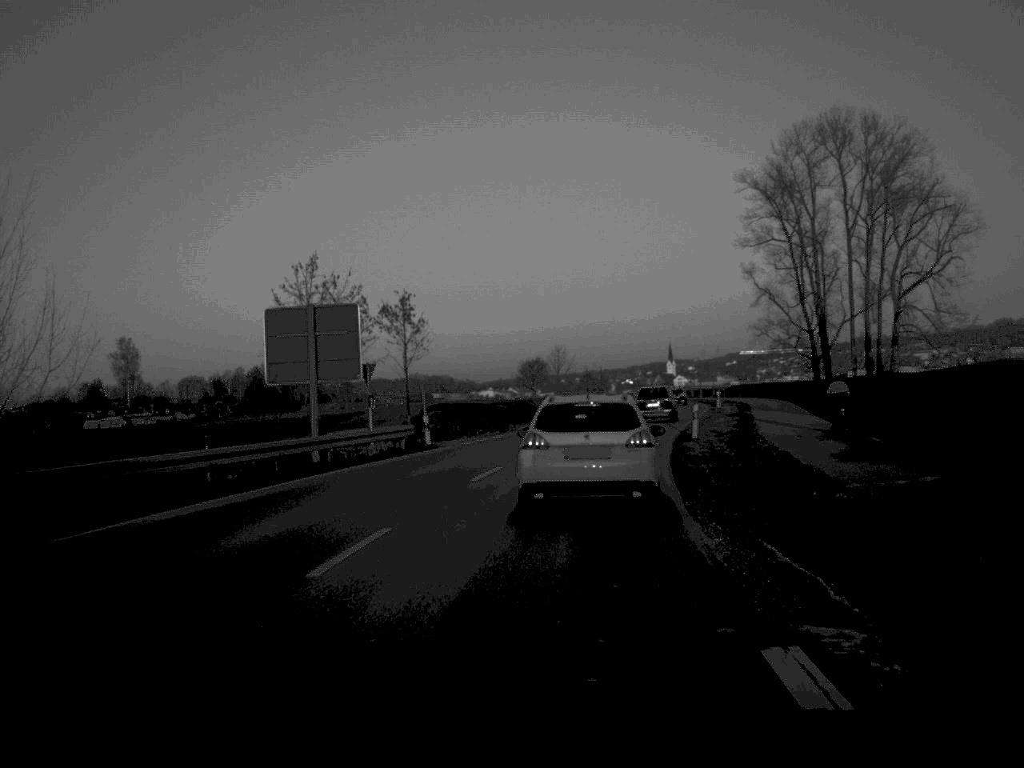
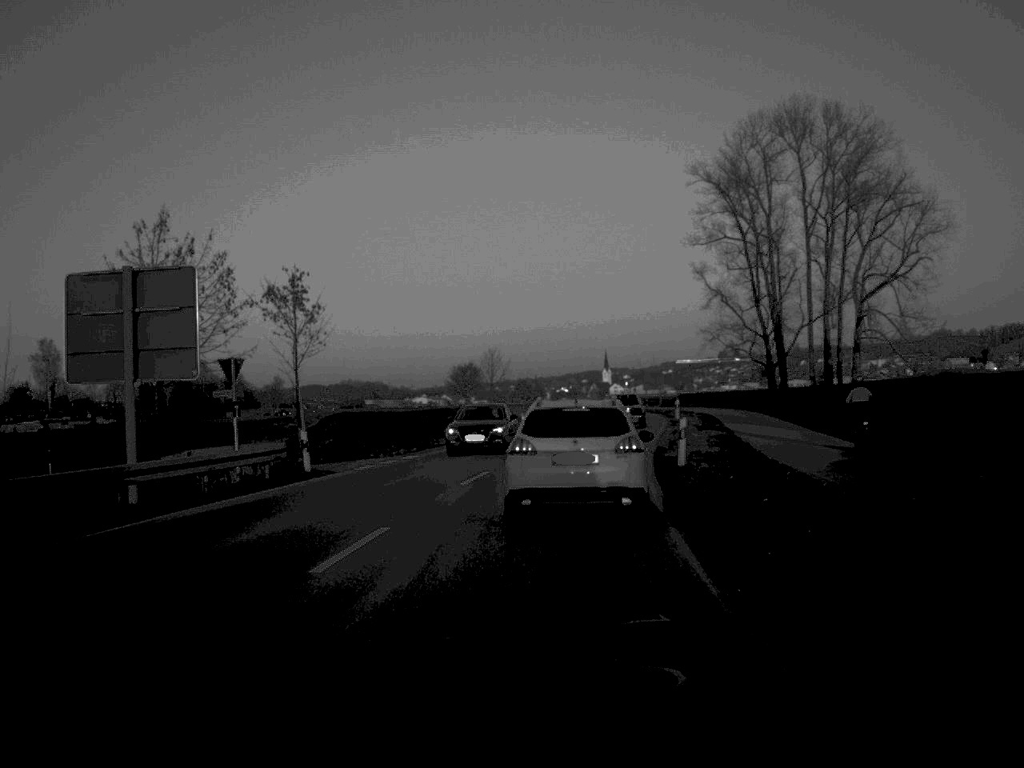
(+0.3, +11.3) m; +3°
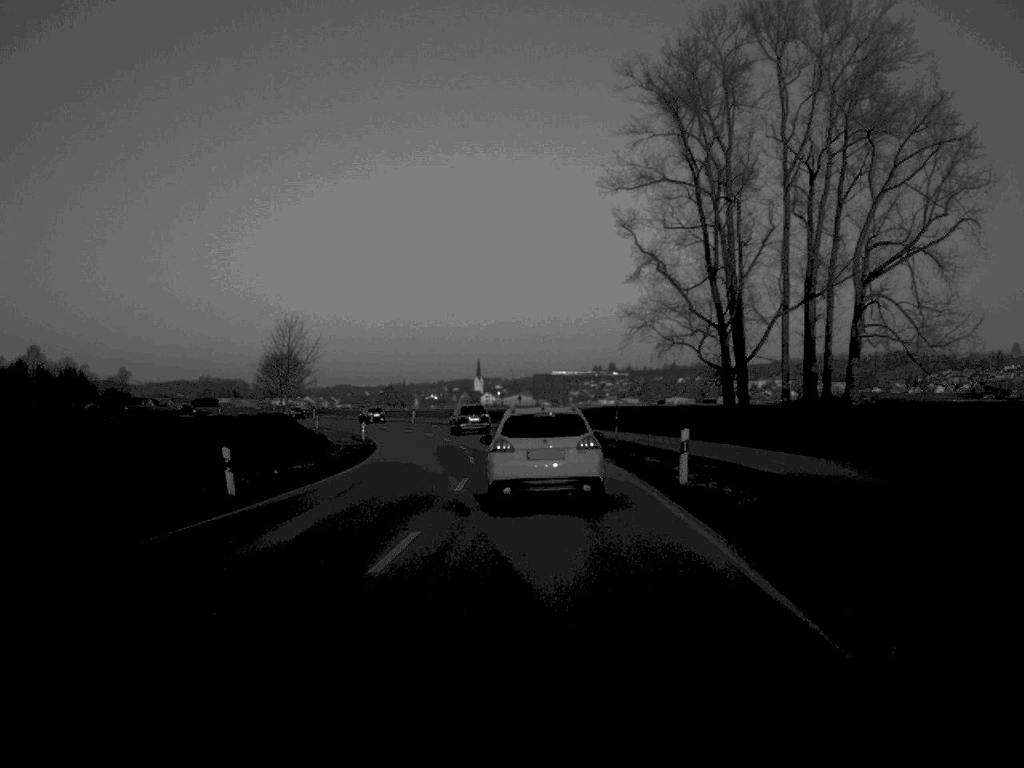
(+2.8, +46.8) m; +6°
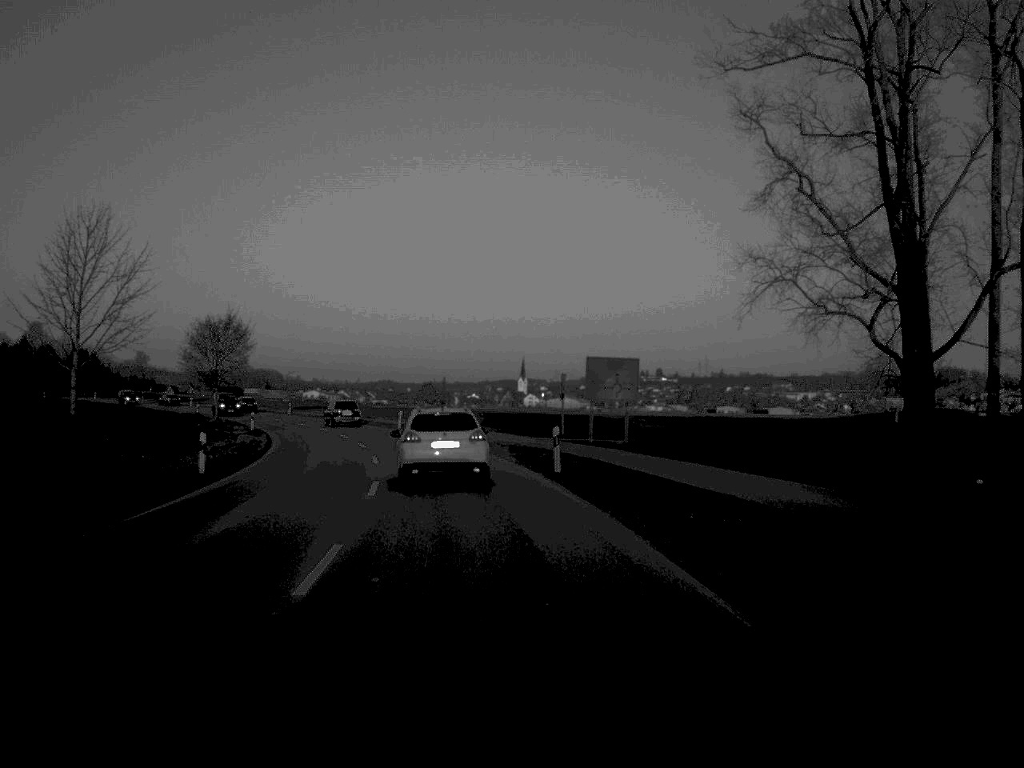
(0.0, +37.4) m; -2°
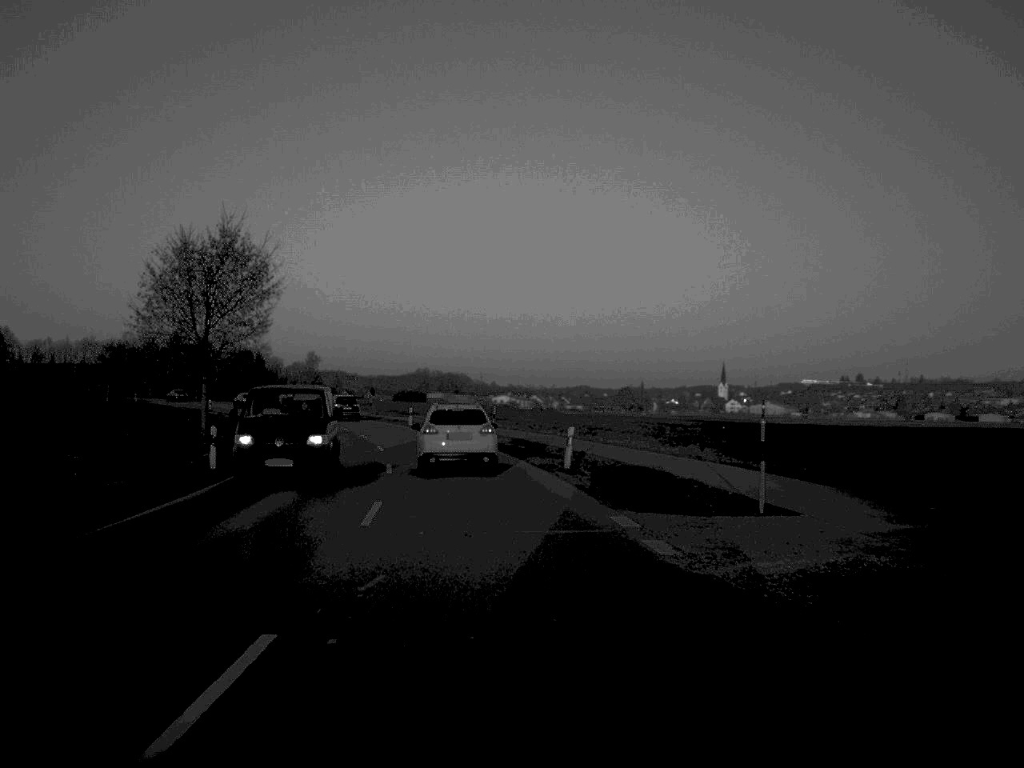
(-3.3, +41.9) m; -9°
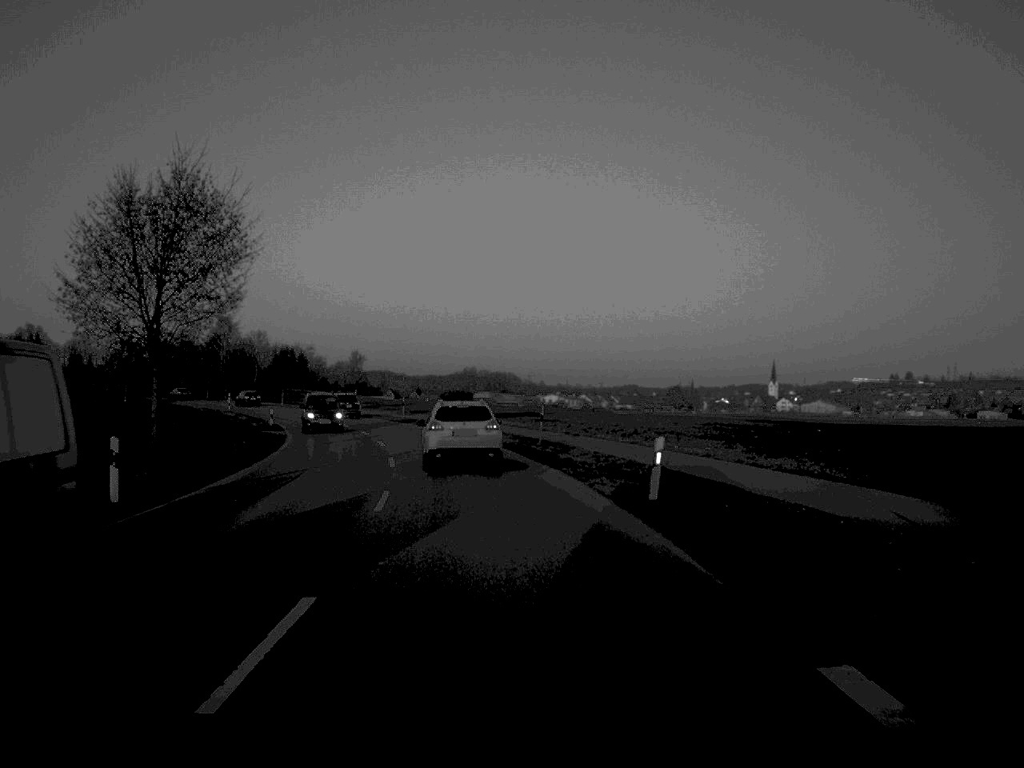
(-0.2, +10.4) m; -2°
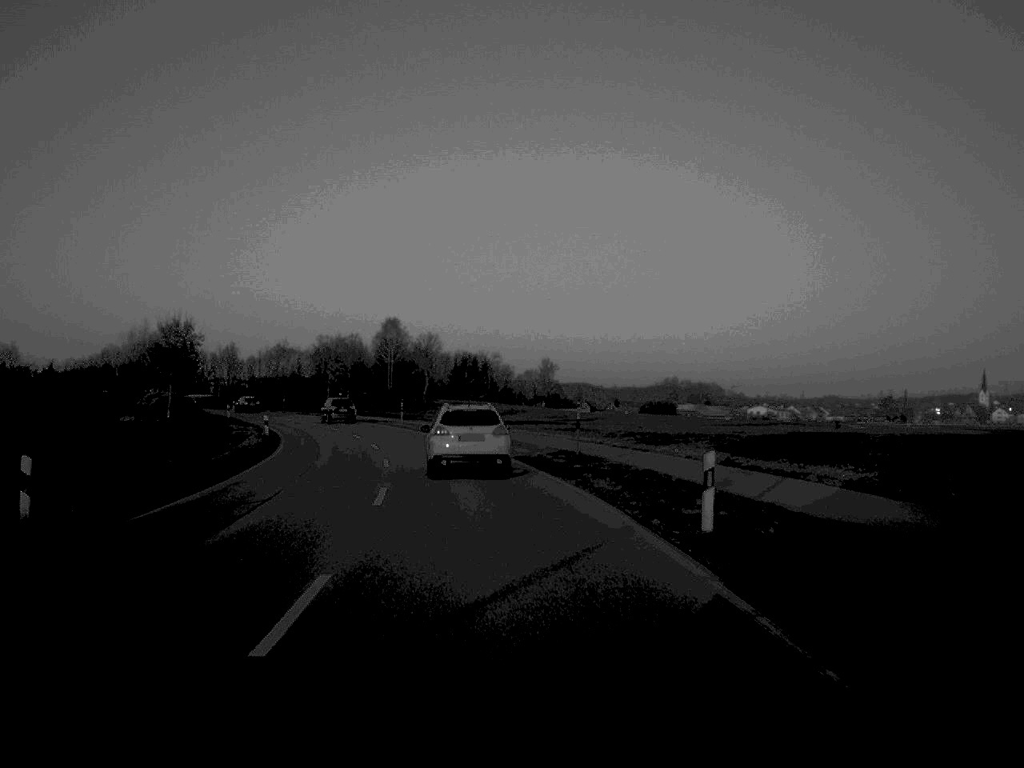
(-3.6, +46.1) m; -9°
